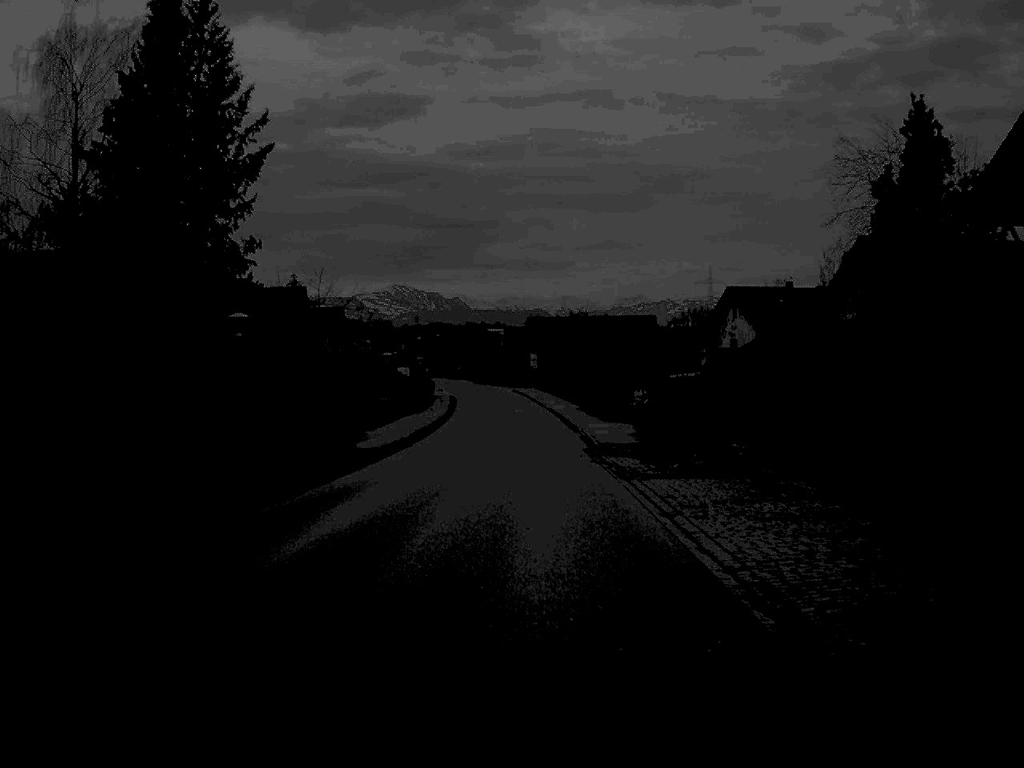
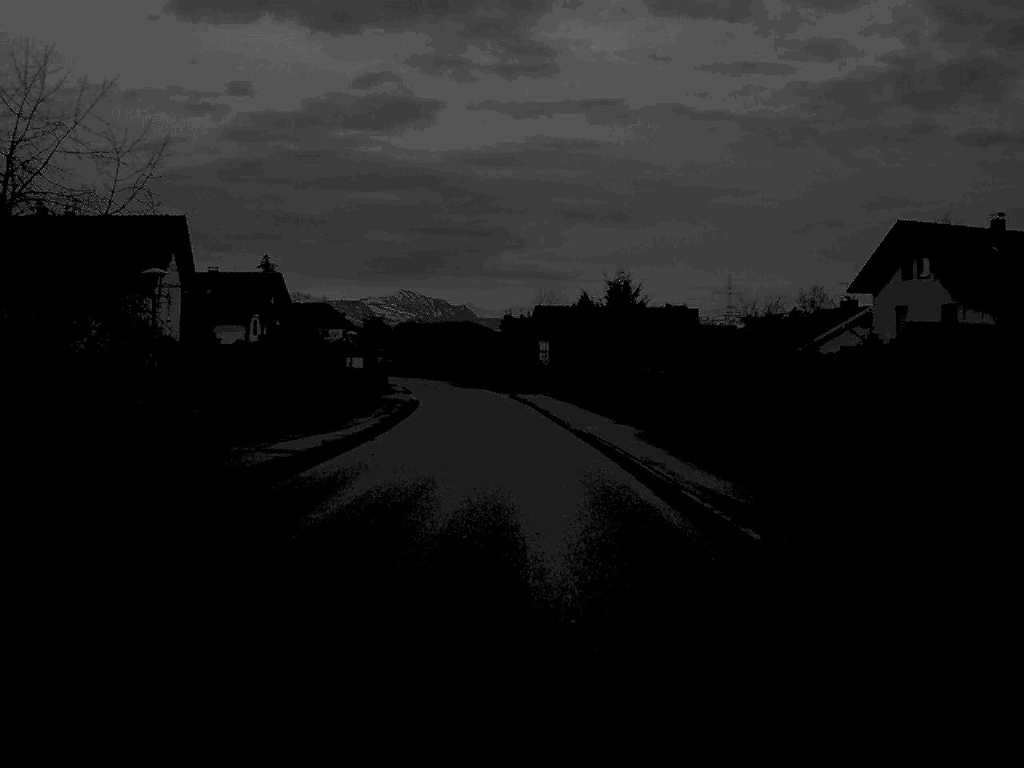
(0.0, +44.1) m; 0°
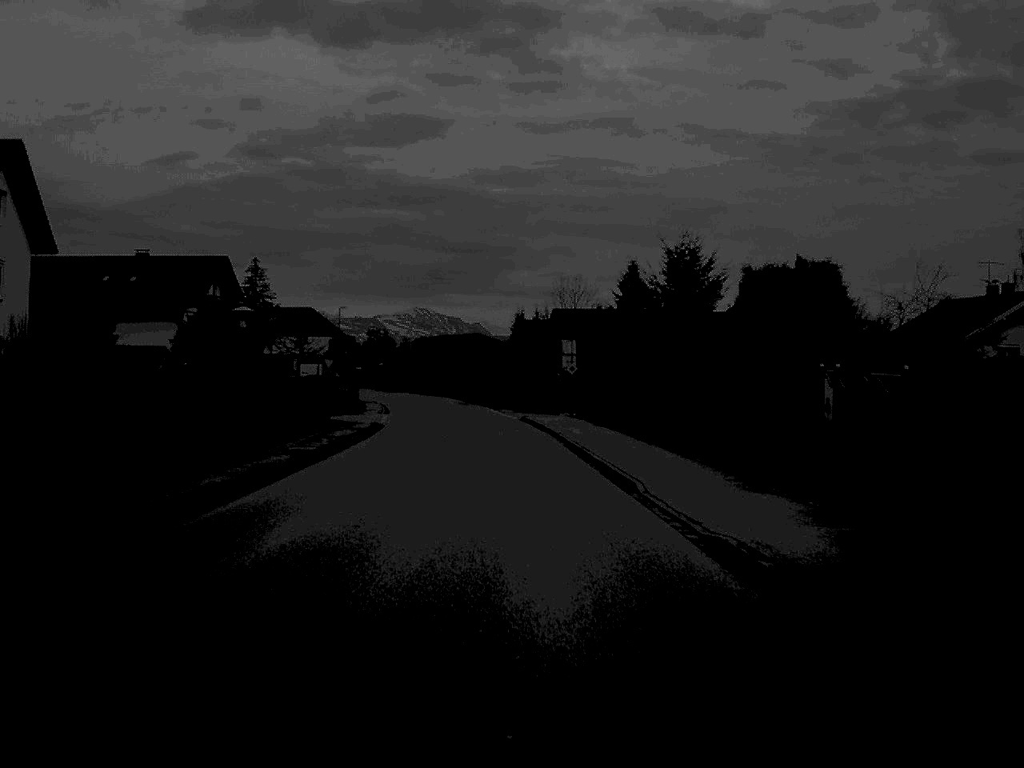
(-0.1, +26.2) m; -1°
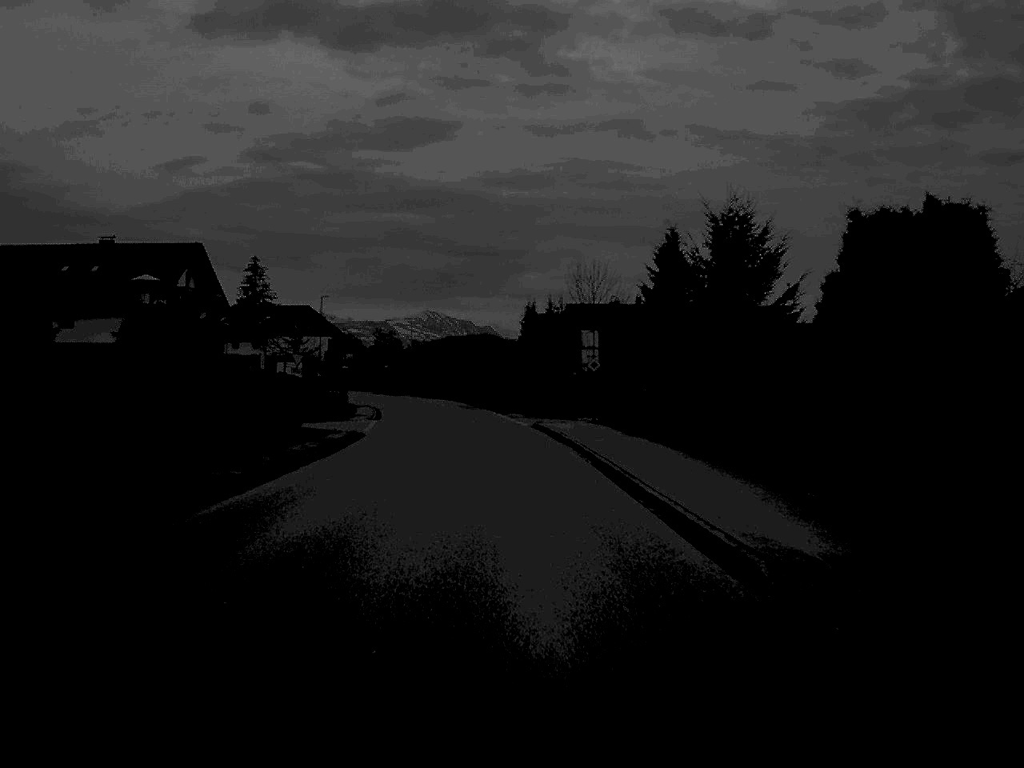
(0.0, +10.2) m; 0°
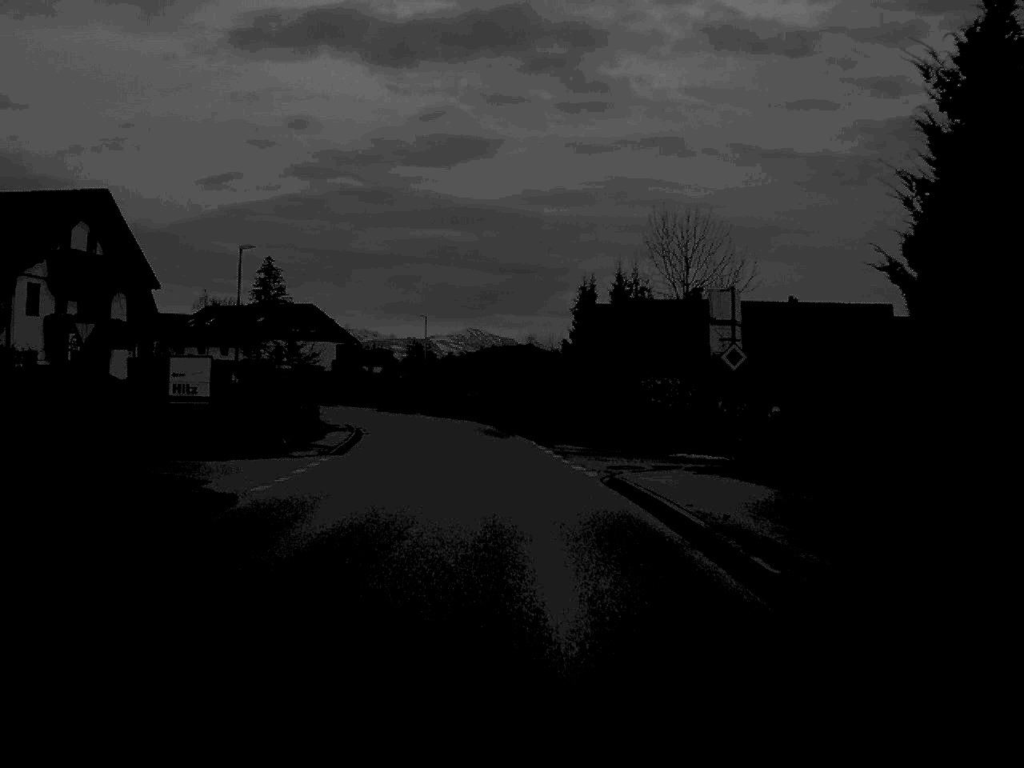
(-0.4, +26.0) m; -2°
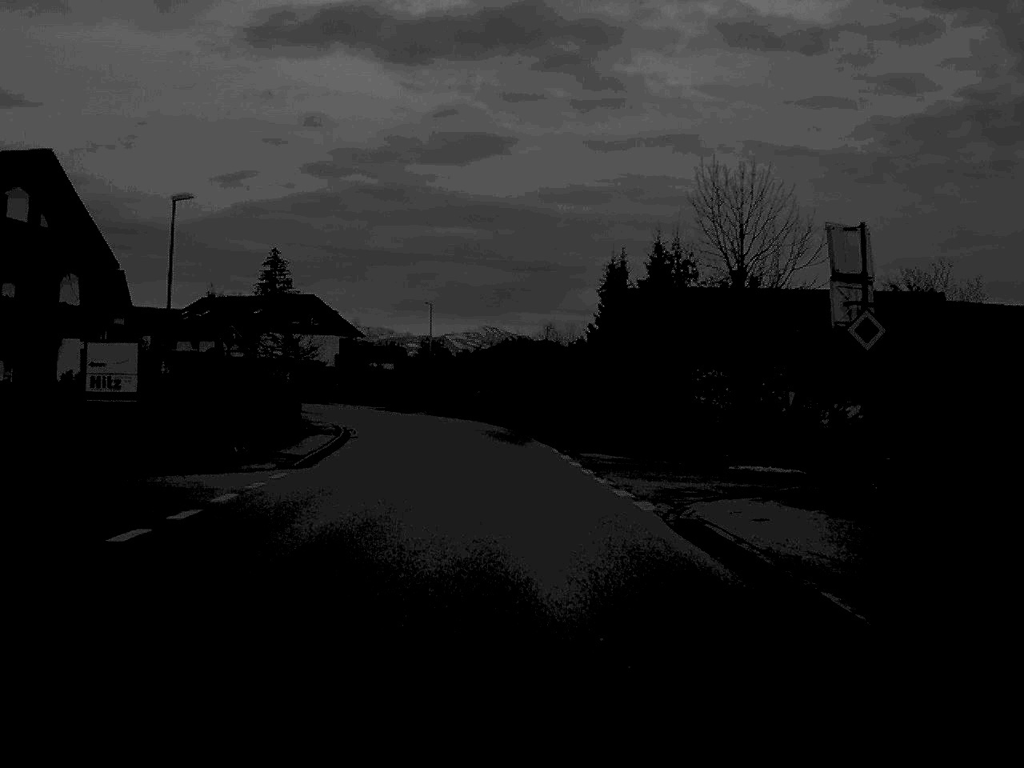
(-0.1, +8.8) m; -1°
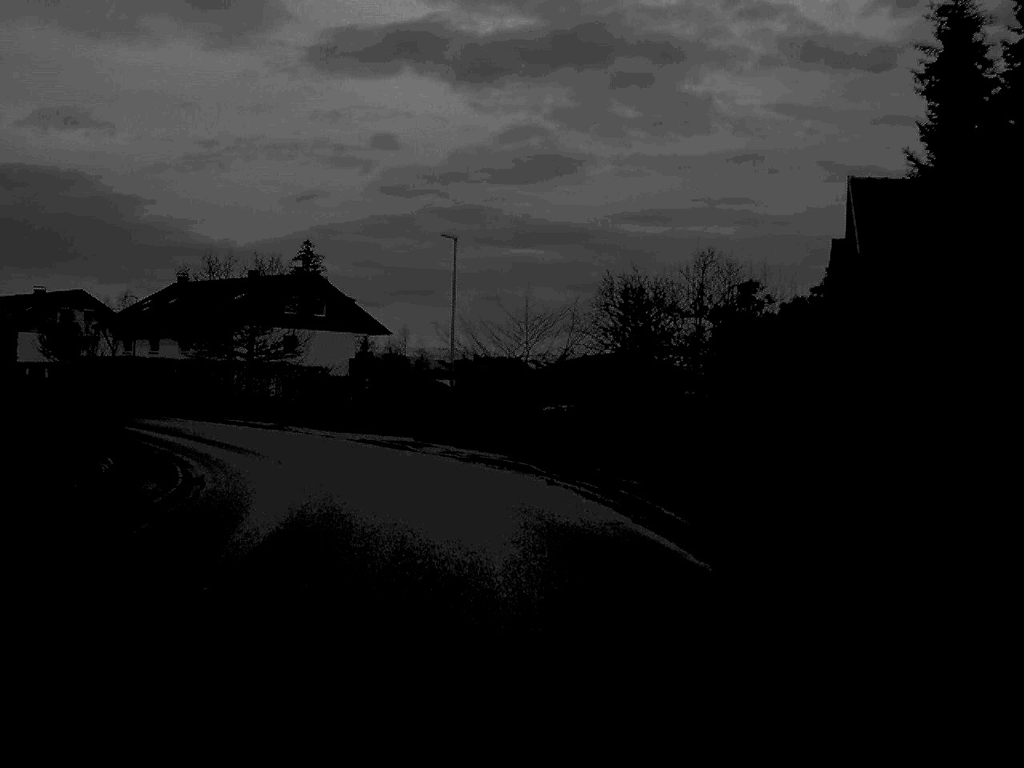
(-1.0, +35.1) m; -3°
